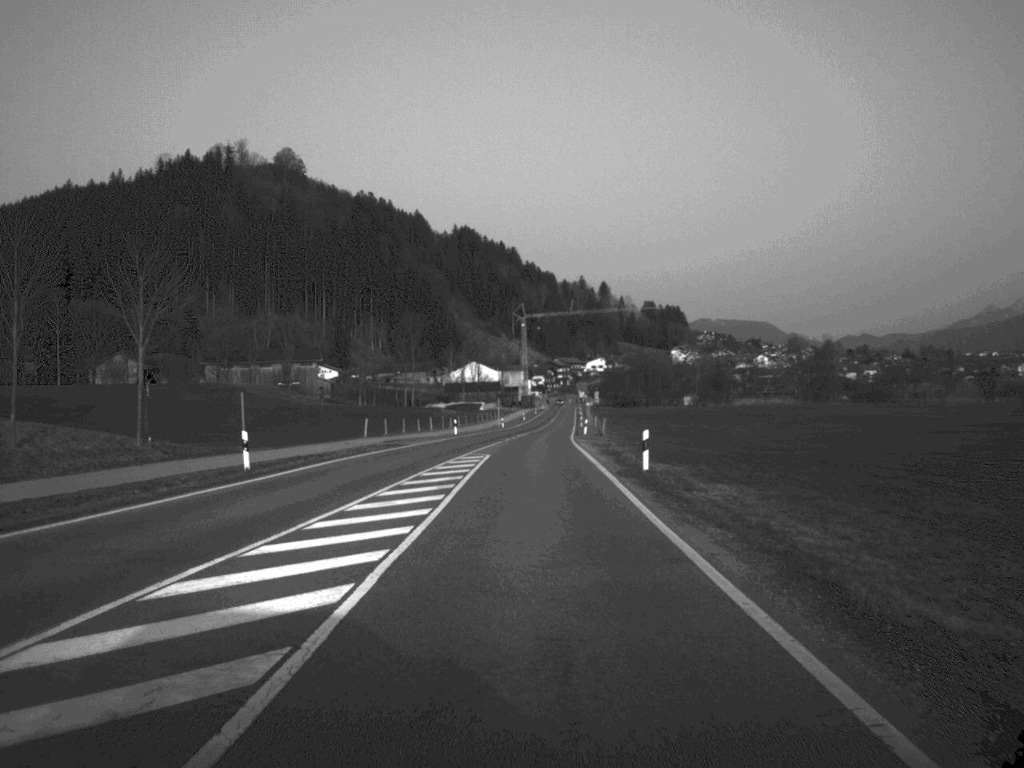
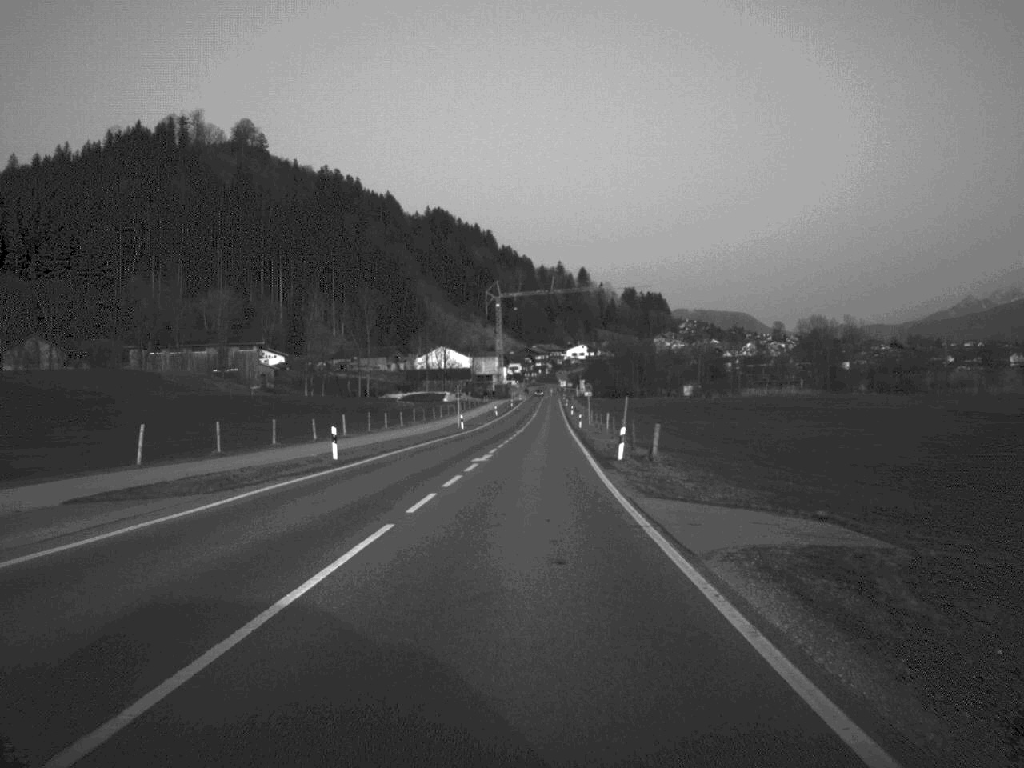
(+0.3, +42.8) m; +1°
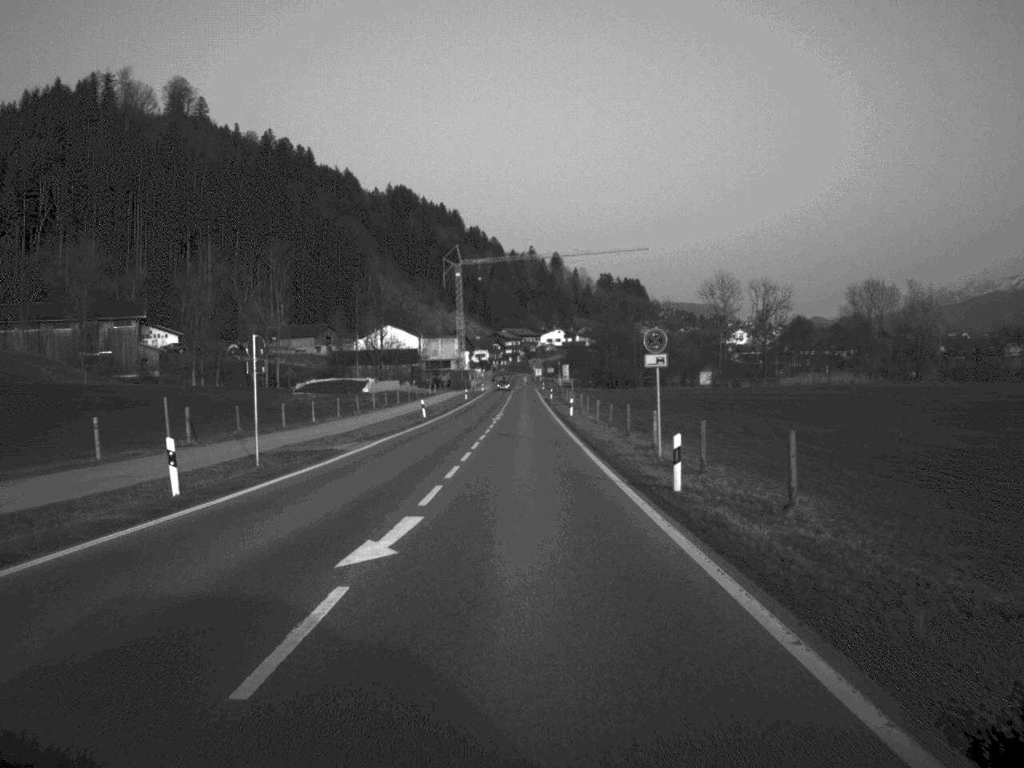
(+0.8, +65.5) m; +1°
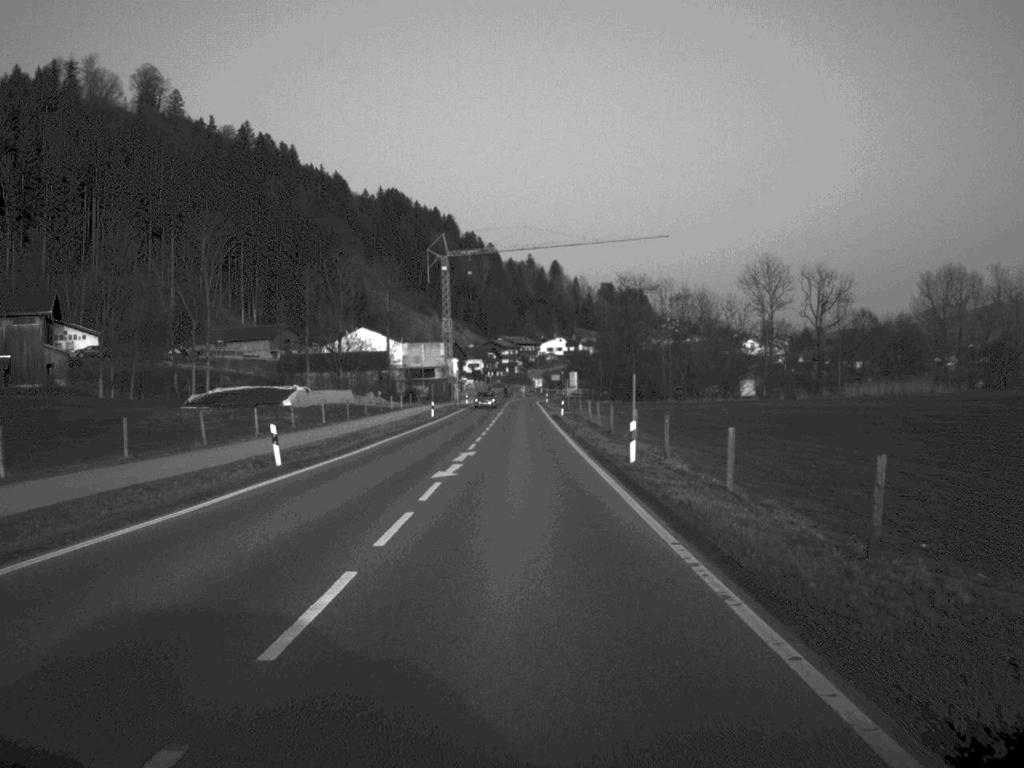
(0.0, +40.6) m; 0°
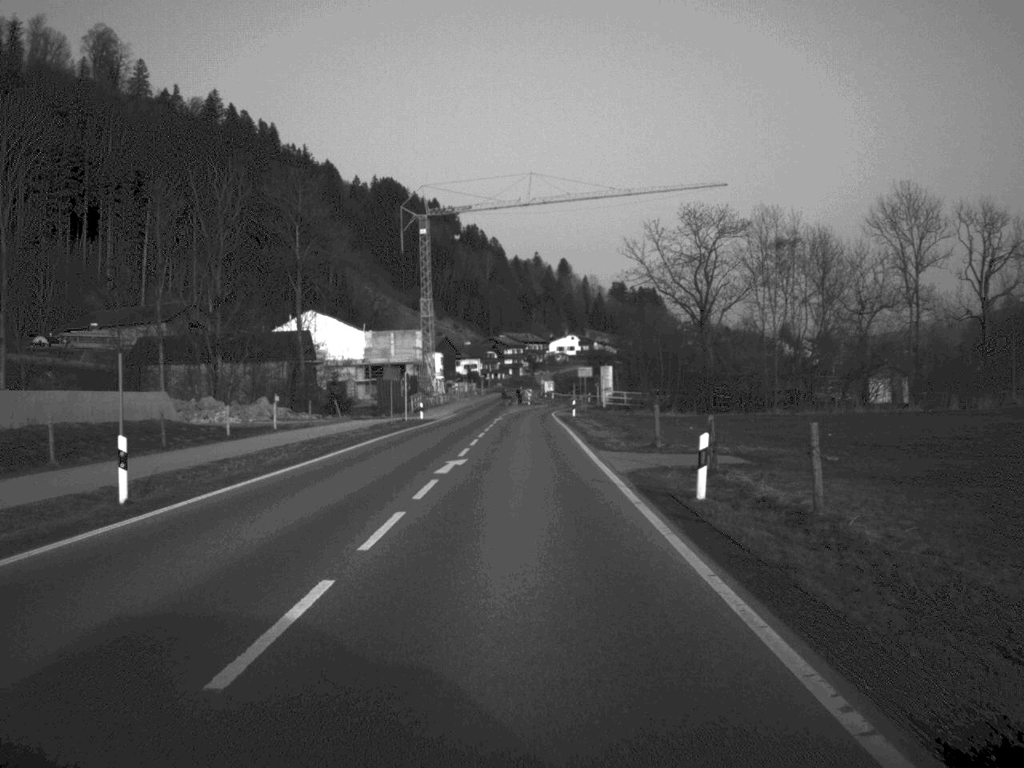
(-0.1, +60.4) m; 0°
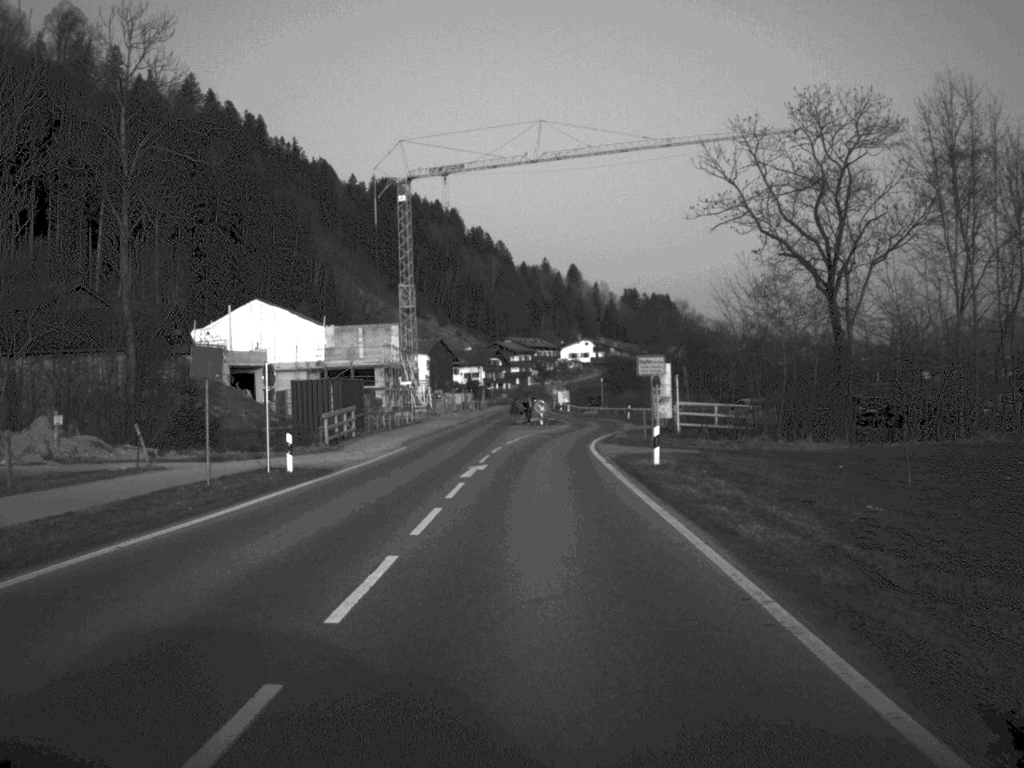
(-0.1, +39.2) m; 0°
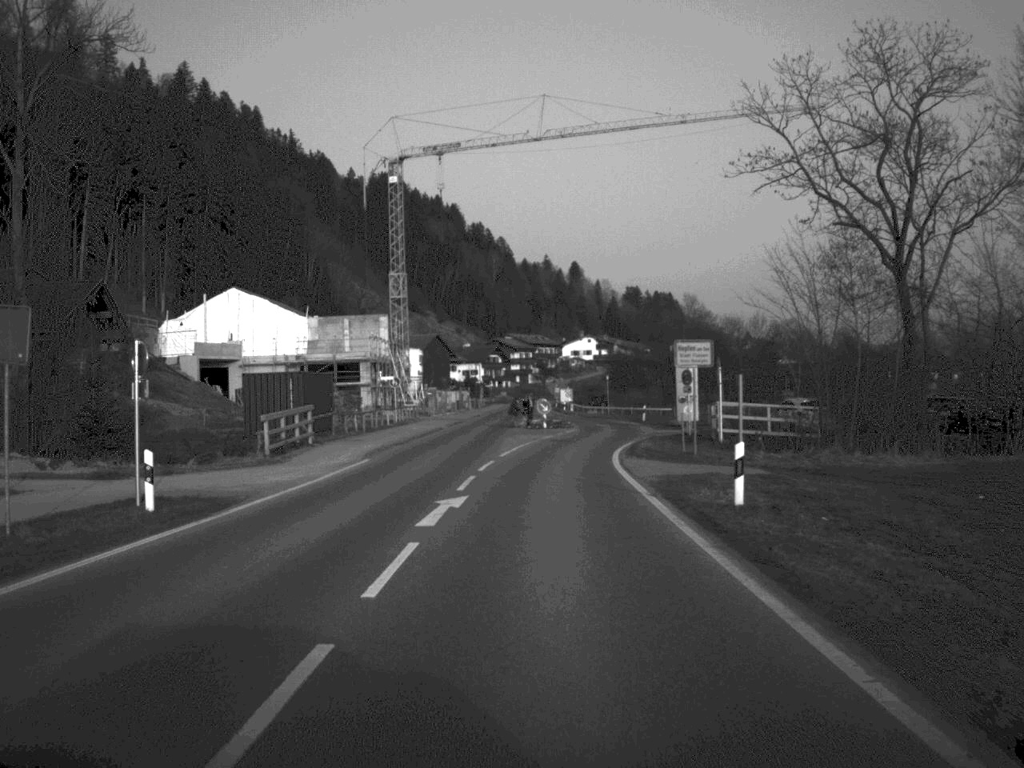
(0.0, +10.7) m; 0°
